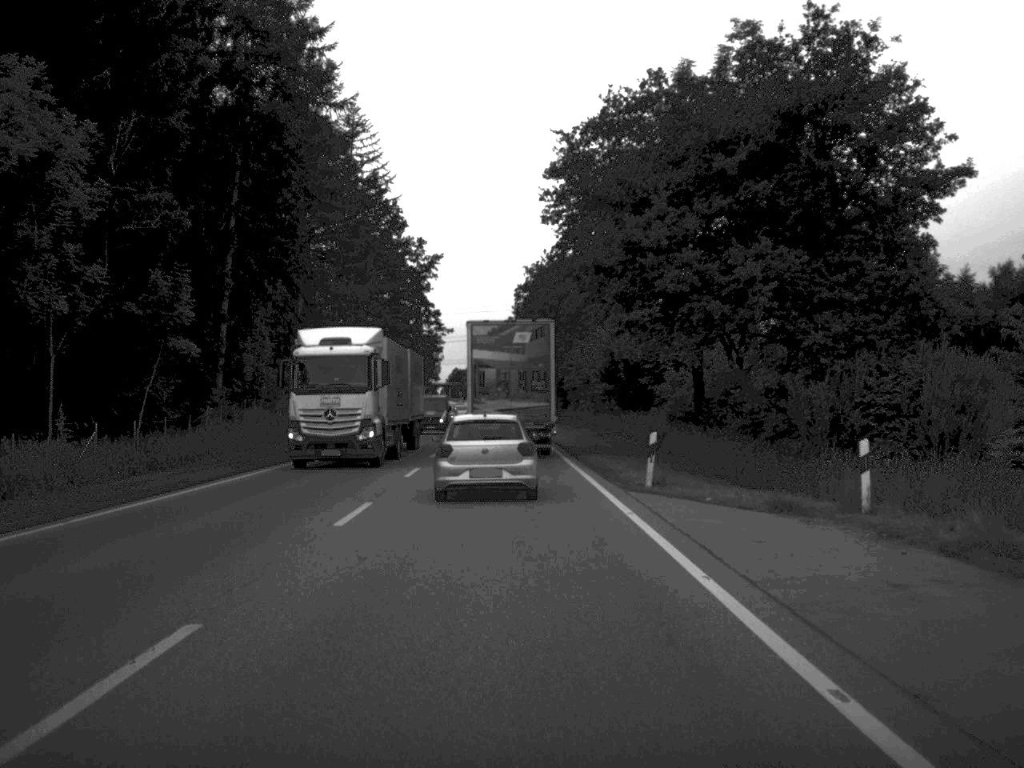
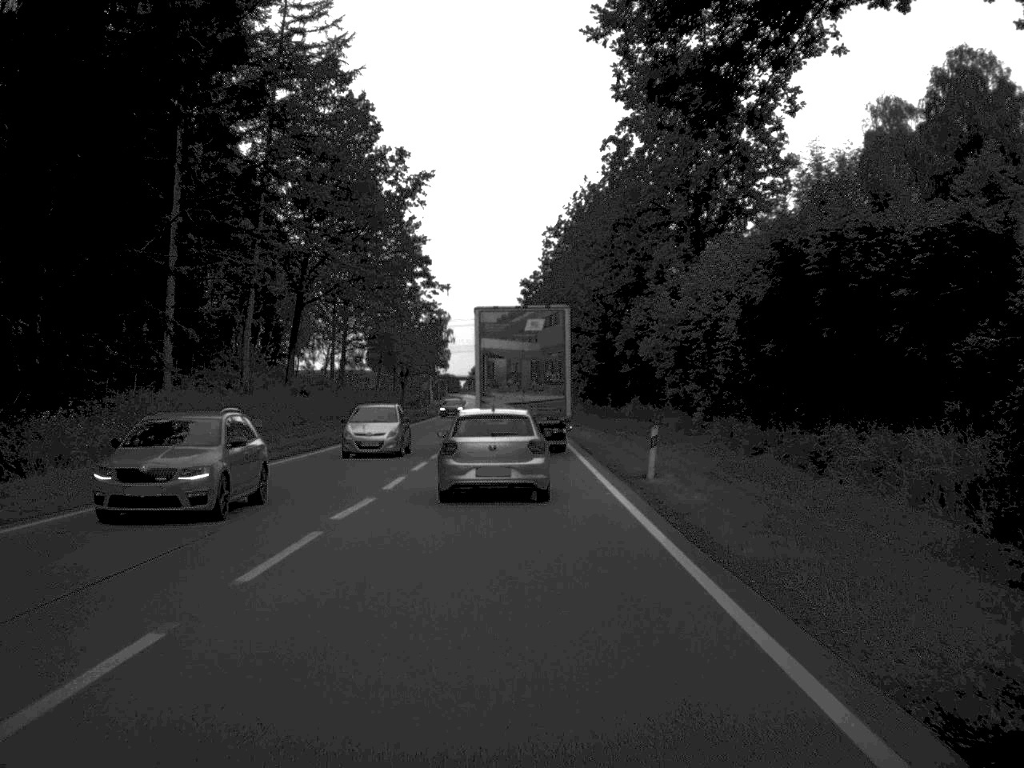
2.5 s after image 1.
(-0.4, +41.6) m; -1°
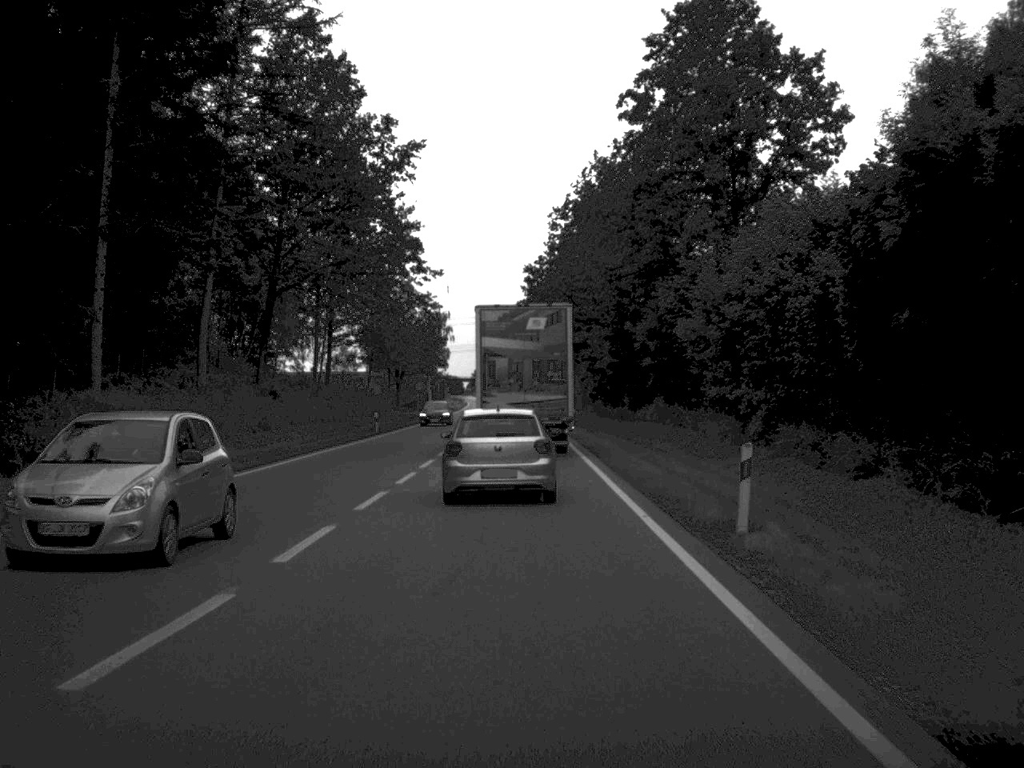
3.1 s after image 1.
(0.0, +10.1) m; 0°
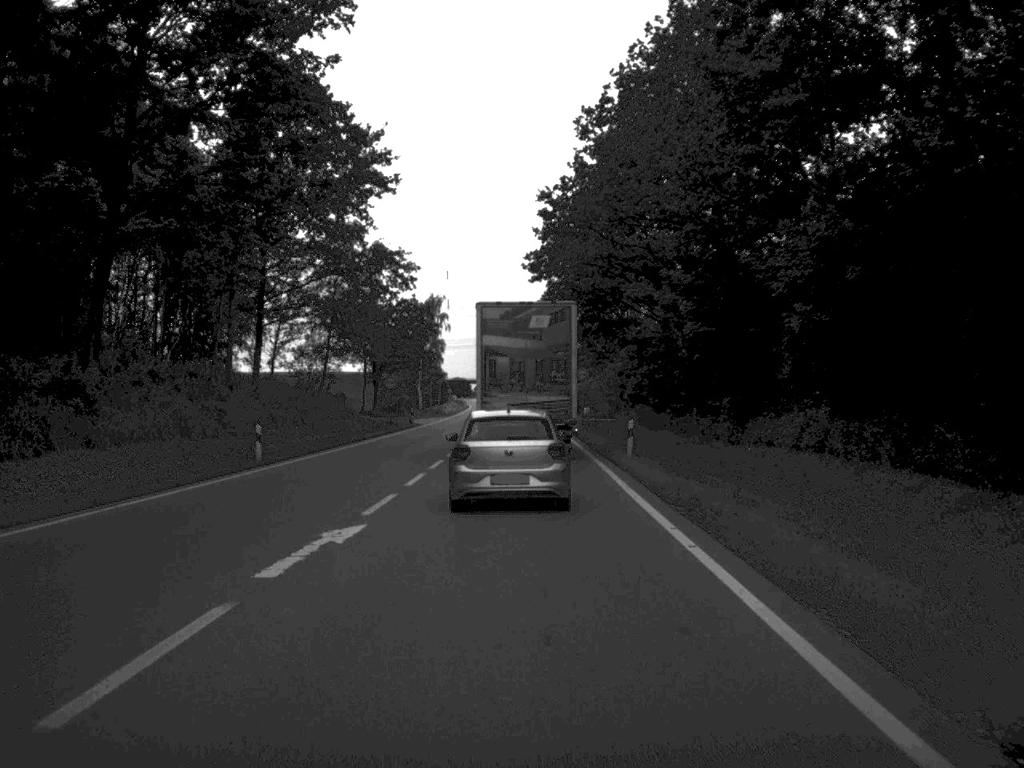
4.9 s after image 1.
(-0.2, +30.2) m; -1°
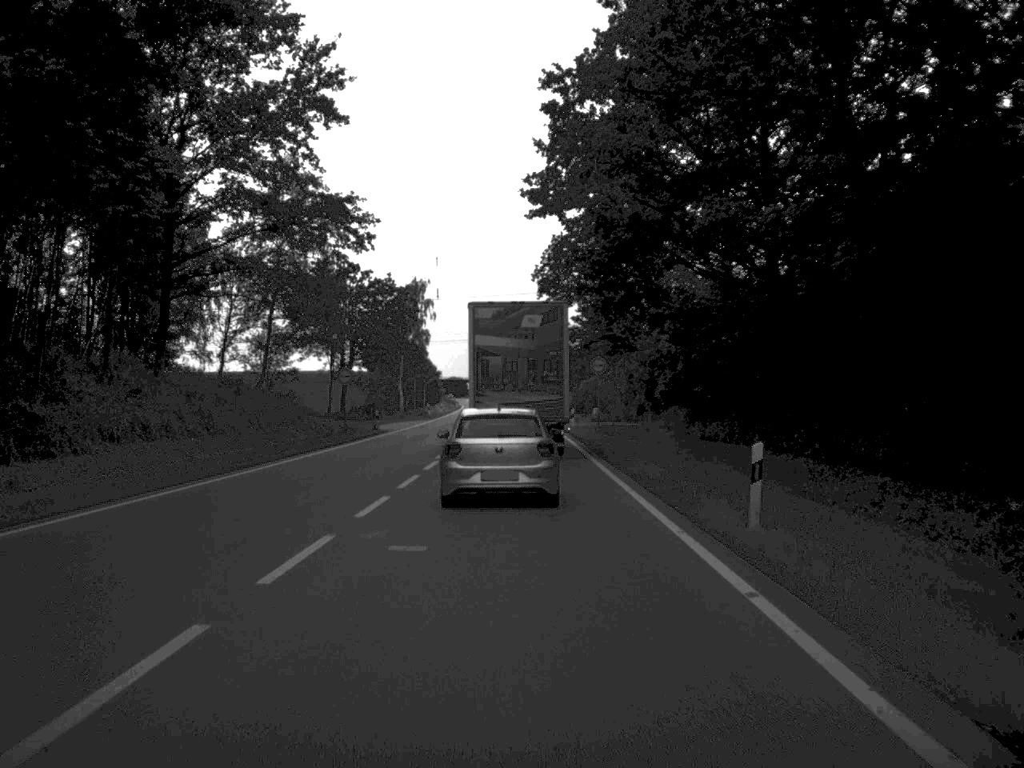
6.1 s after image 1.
(0.0, +18.6) m; 0°
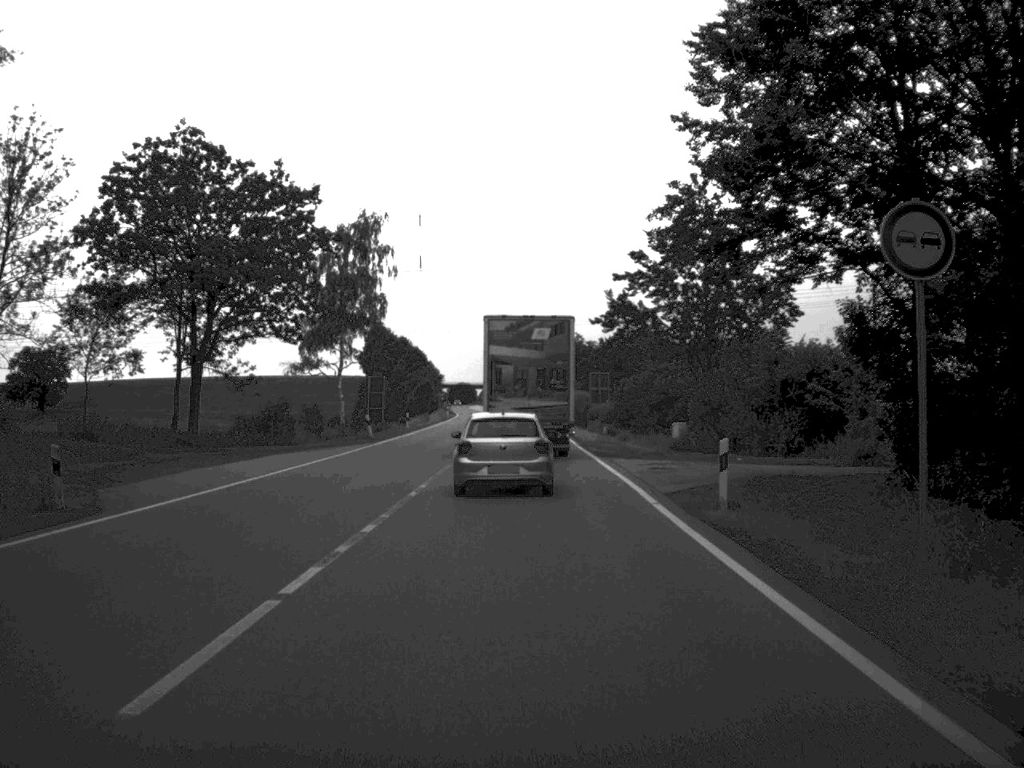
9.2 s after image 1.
(-0.3, +45.8) m; -1°
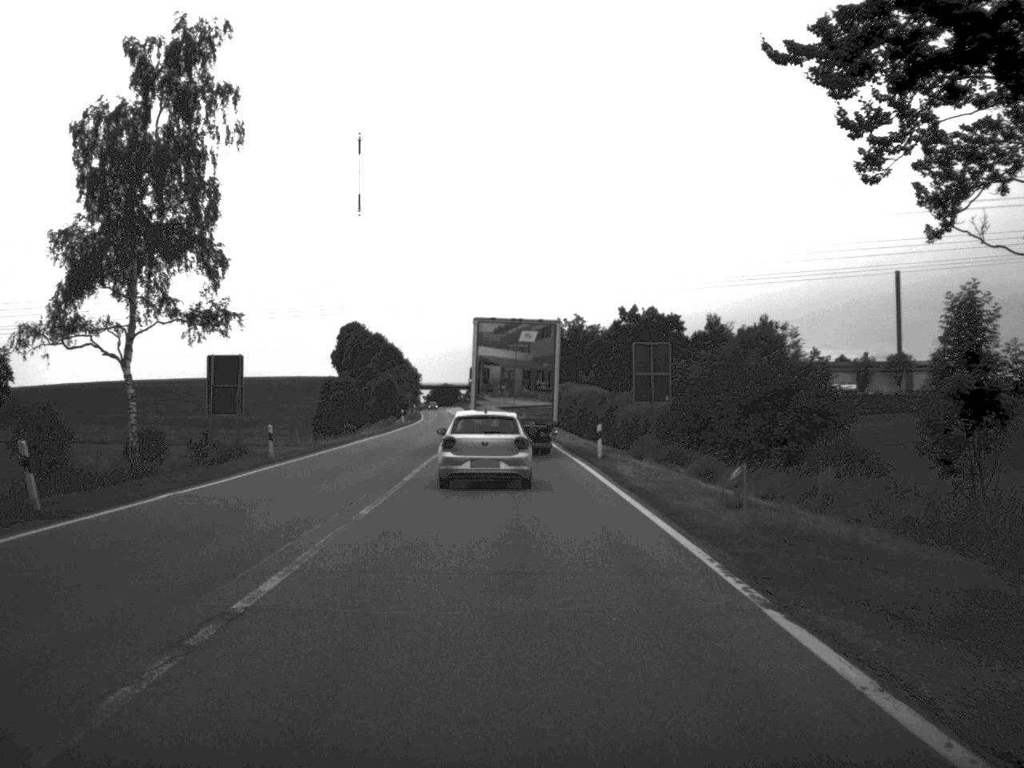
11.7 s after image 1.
(0.0, +38.8) m; 0°
